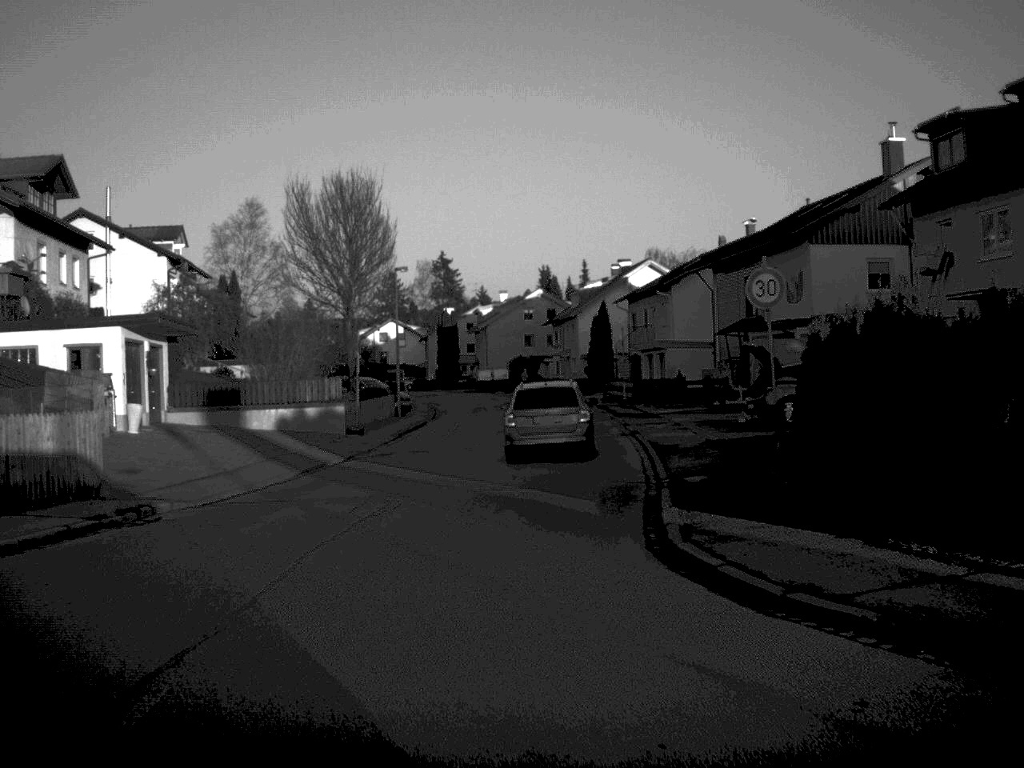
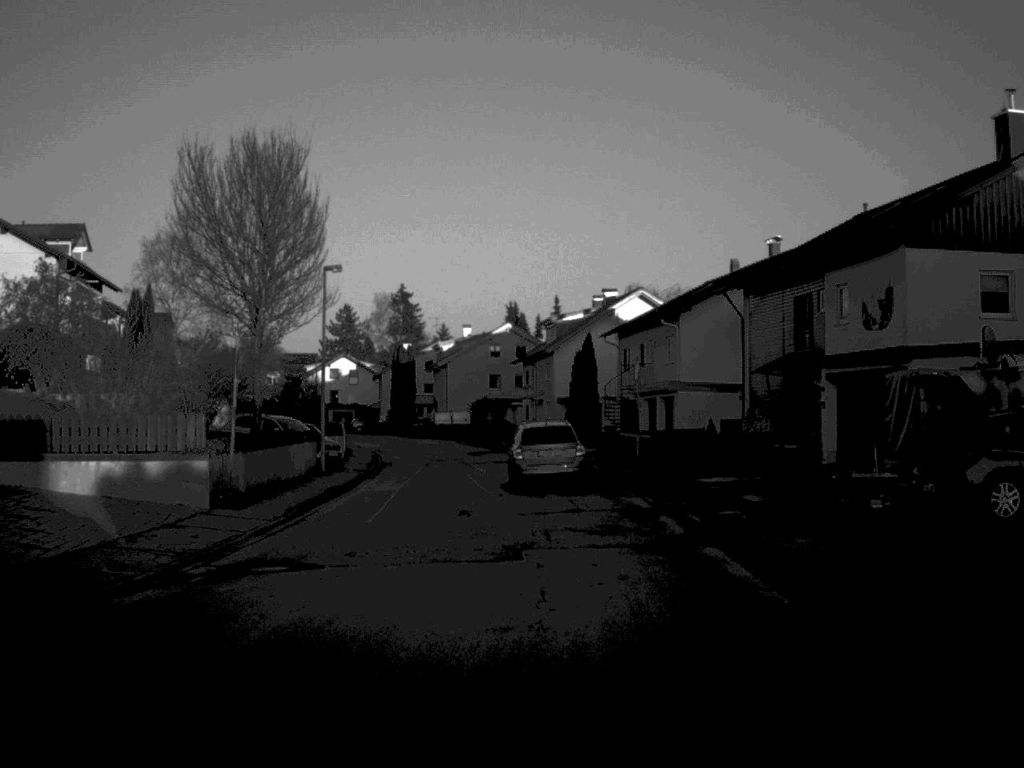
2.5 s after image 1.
(-0.3, +14.8) m; +3°
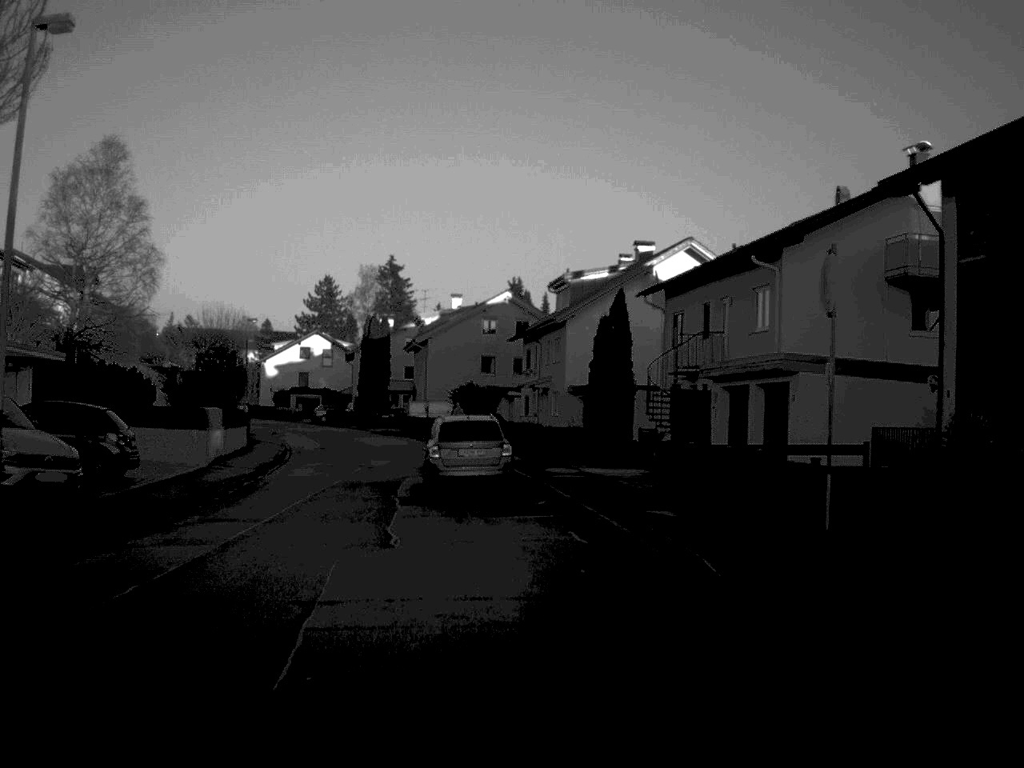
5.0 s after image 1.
(+0.2, +23.8) m; 0°
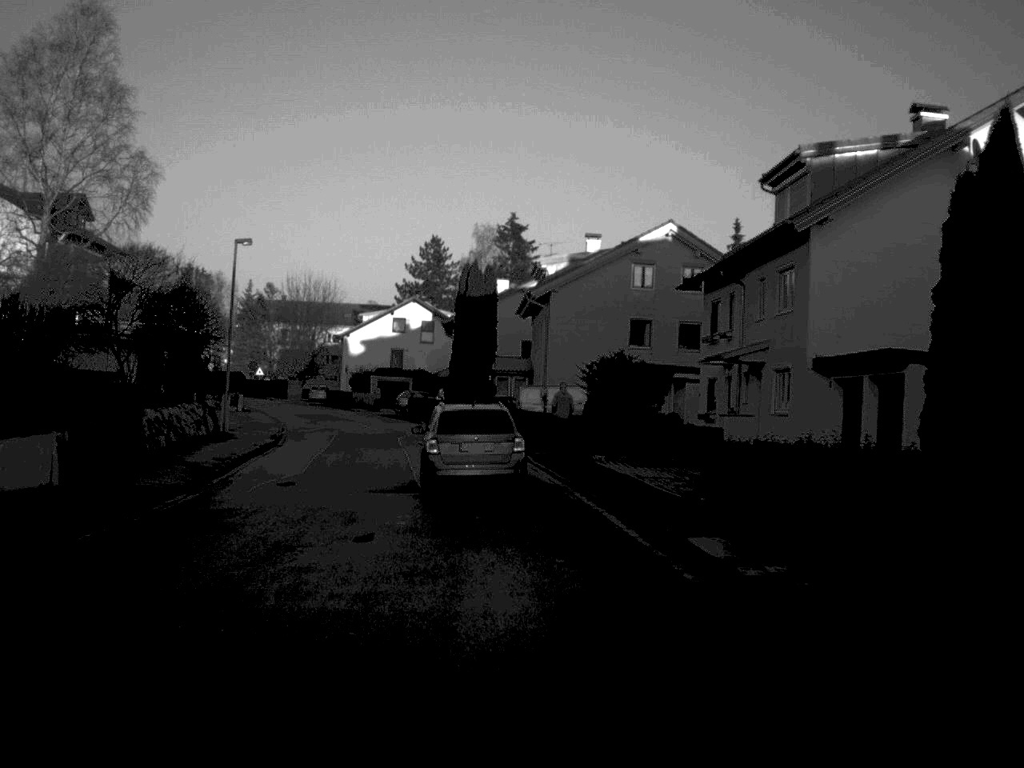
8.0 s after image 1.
(-1.6, +29.5) m; -6°
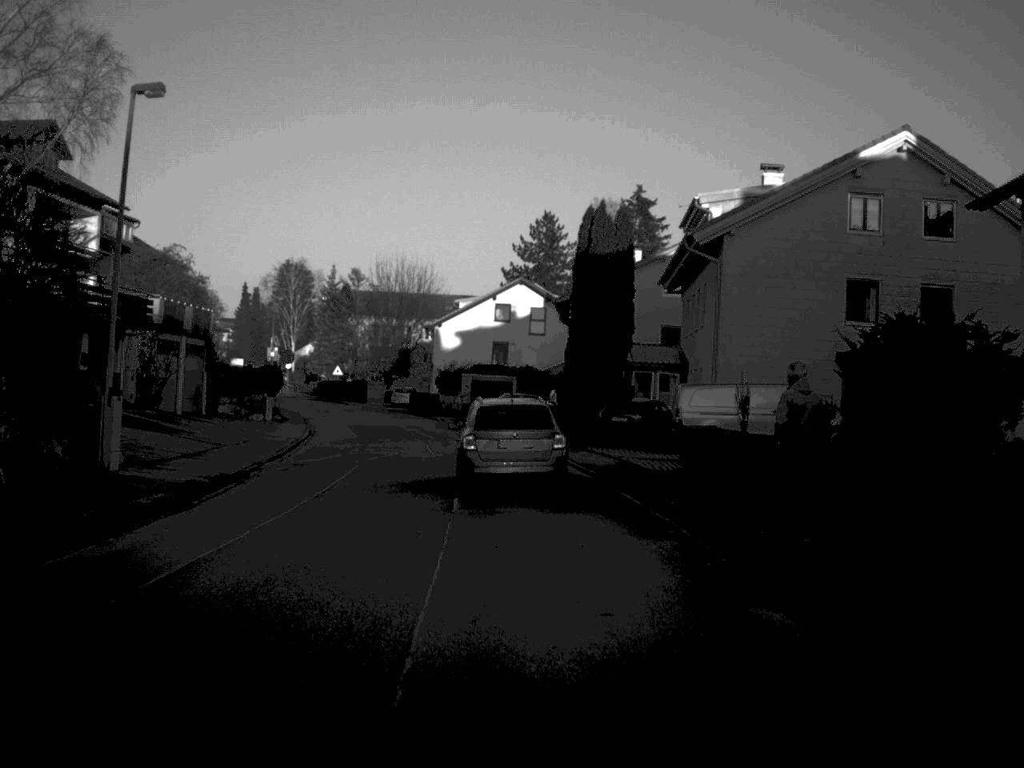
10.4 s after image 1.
(-1.0, +21.1) m; -5°
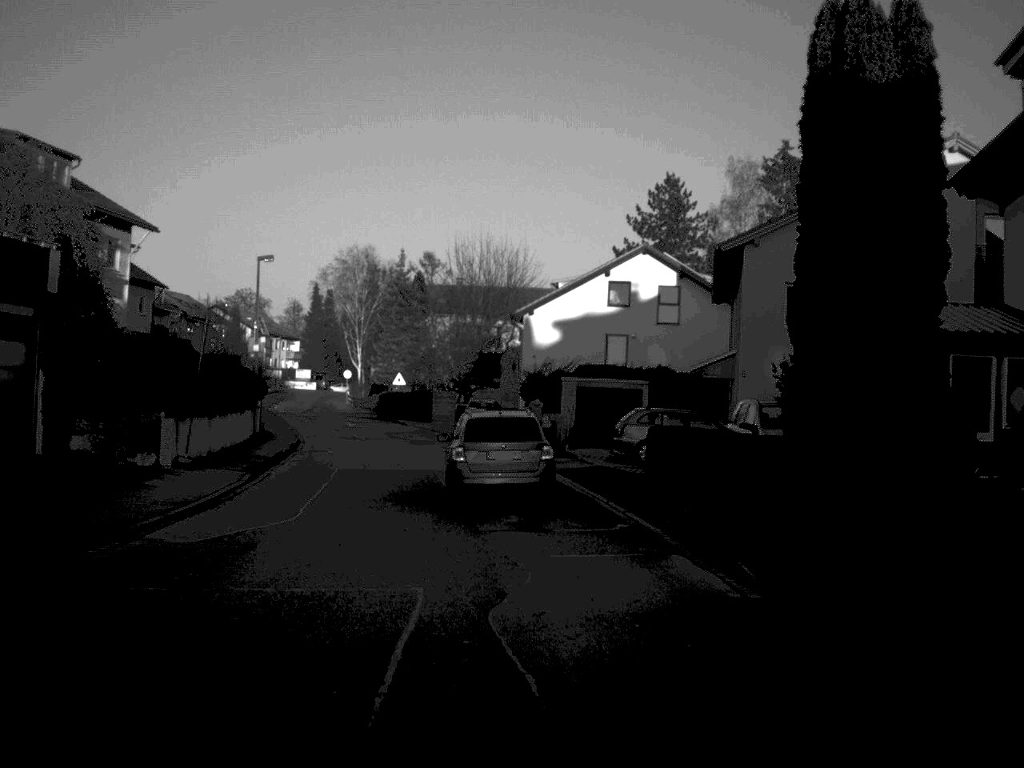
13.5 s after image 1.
(-1.0, +26.2) m; -5°
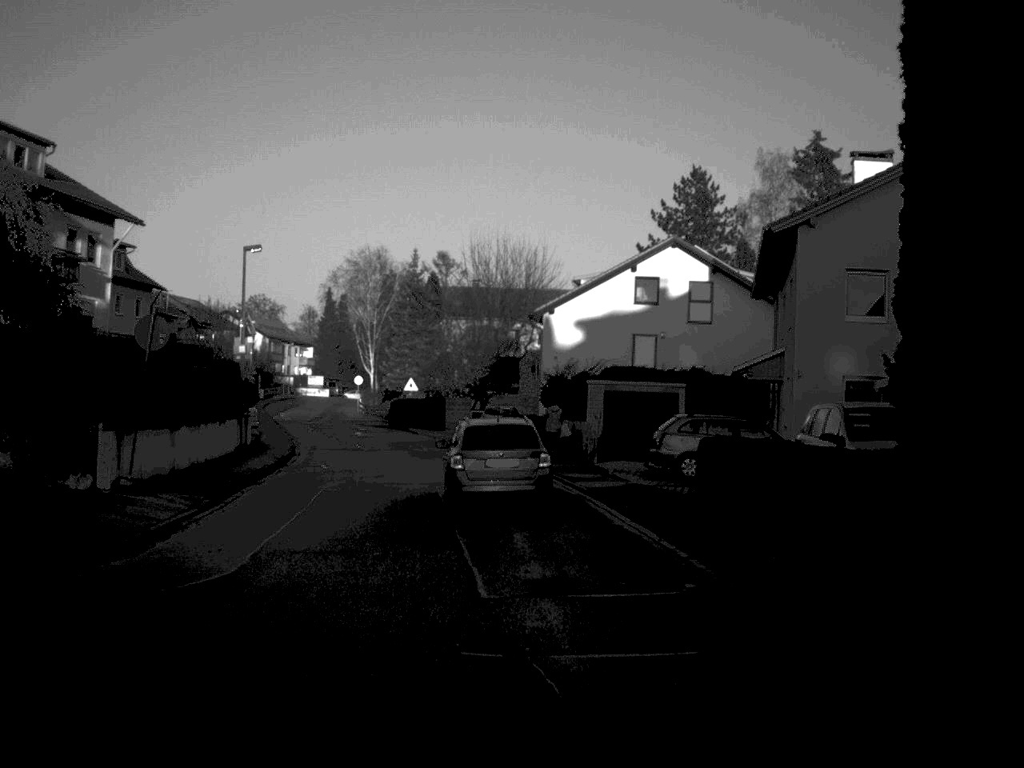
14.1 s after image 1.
(0.0, +5.0) m; -1°
